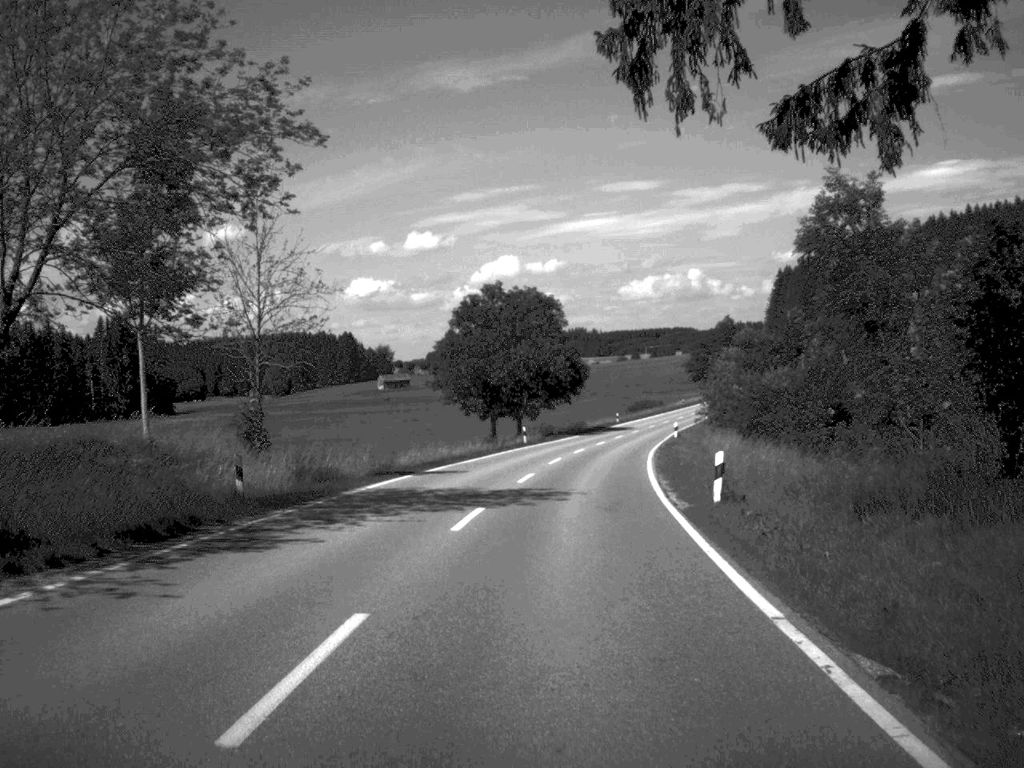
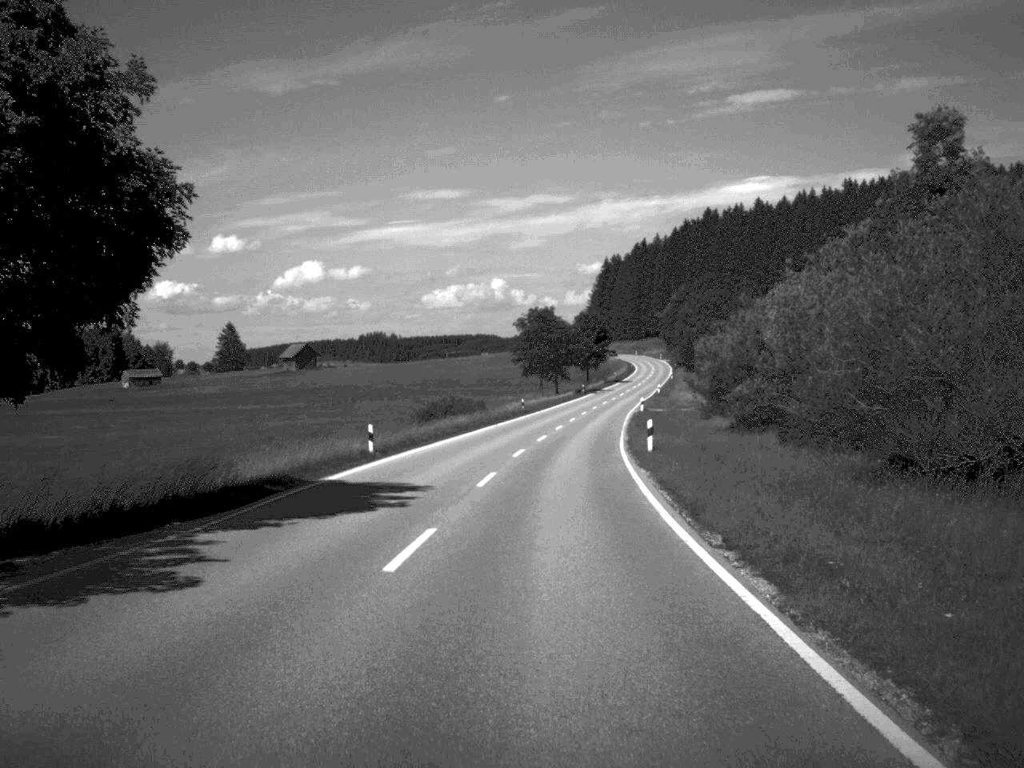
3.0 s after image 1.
(+6.3, +74.8) m; +9°
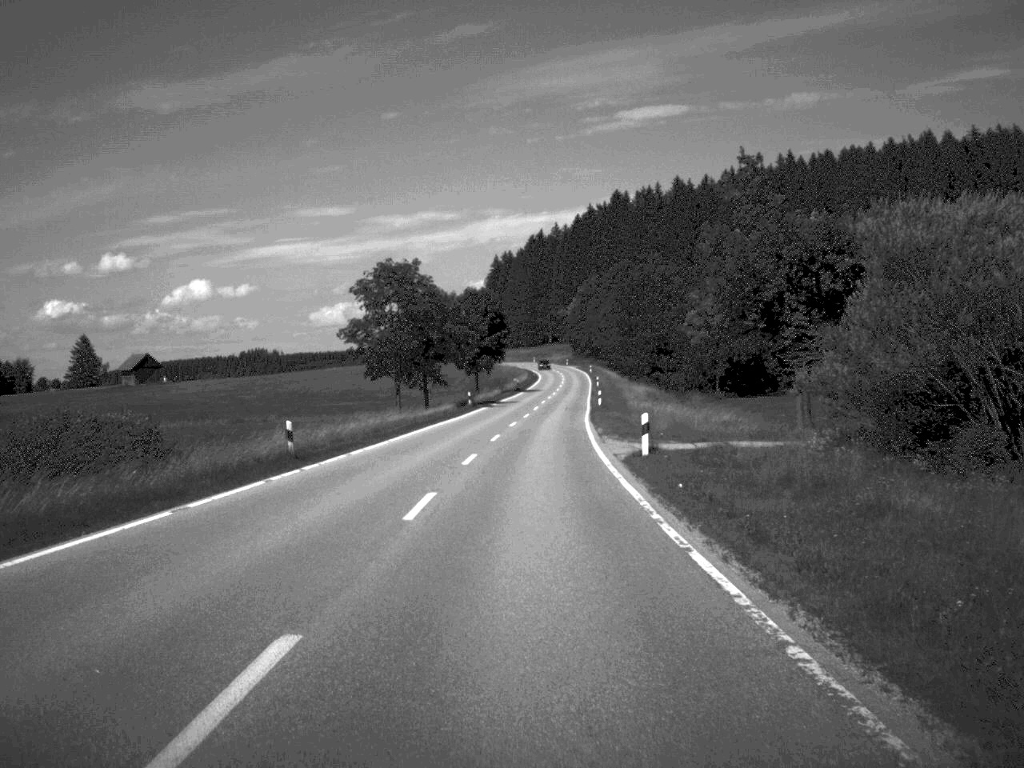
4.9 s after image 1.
(+2.4, +54.9) m; +5°
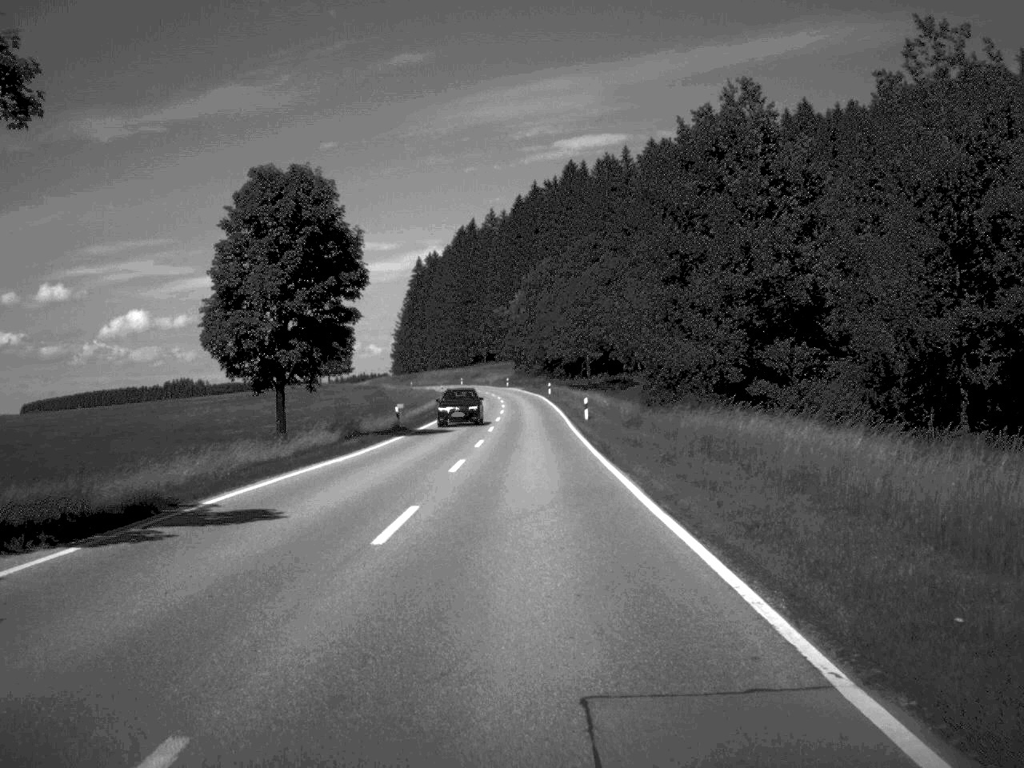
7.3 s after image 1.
(+1.8, +72.5) m; +3°
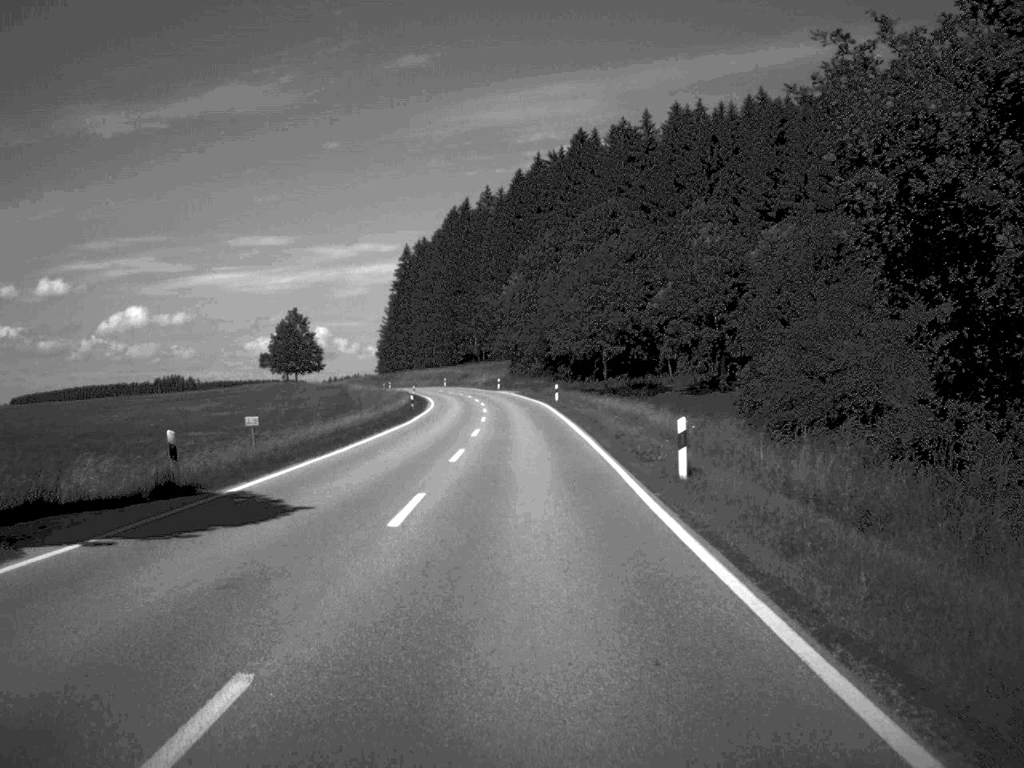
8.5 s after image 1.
(0.0, +33.5) m; 0°
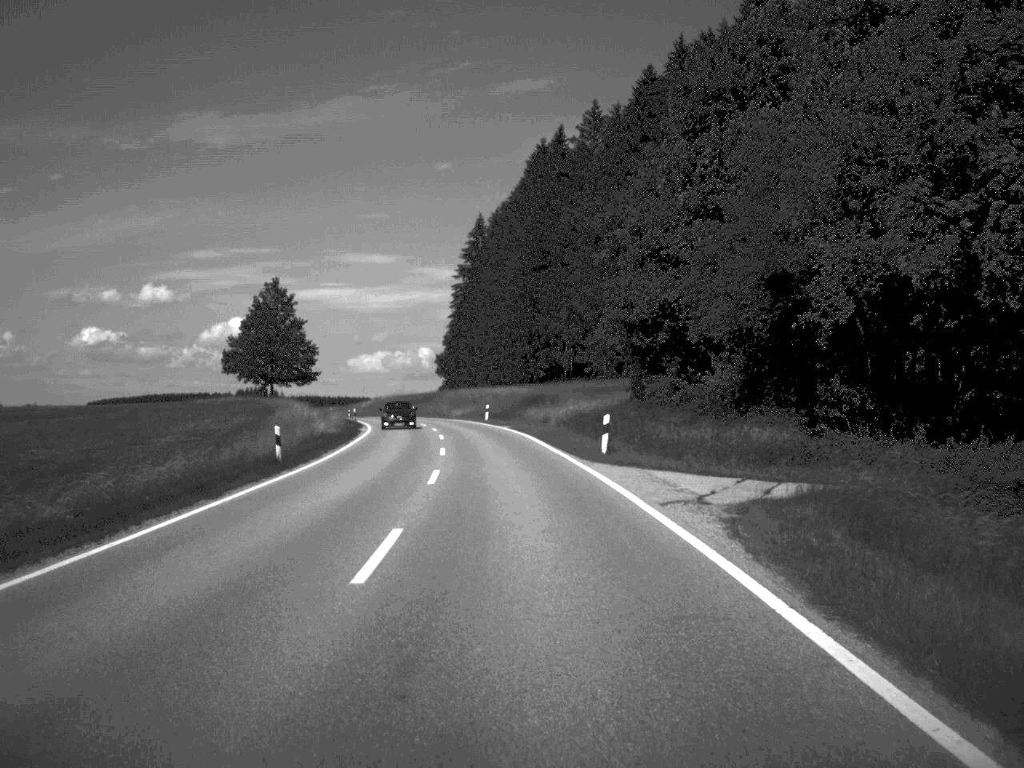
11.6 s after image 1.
(-2.1, +85.8) m; -5°
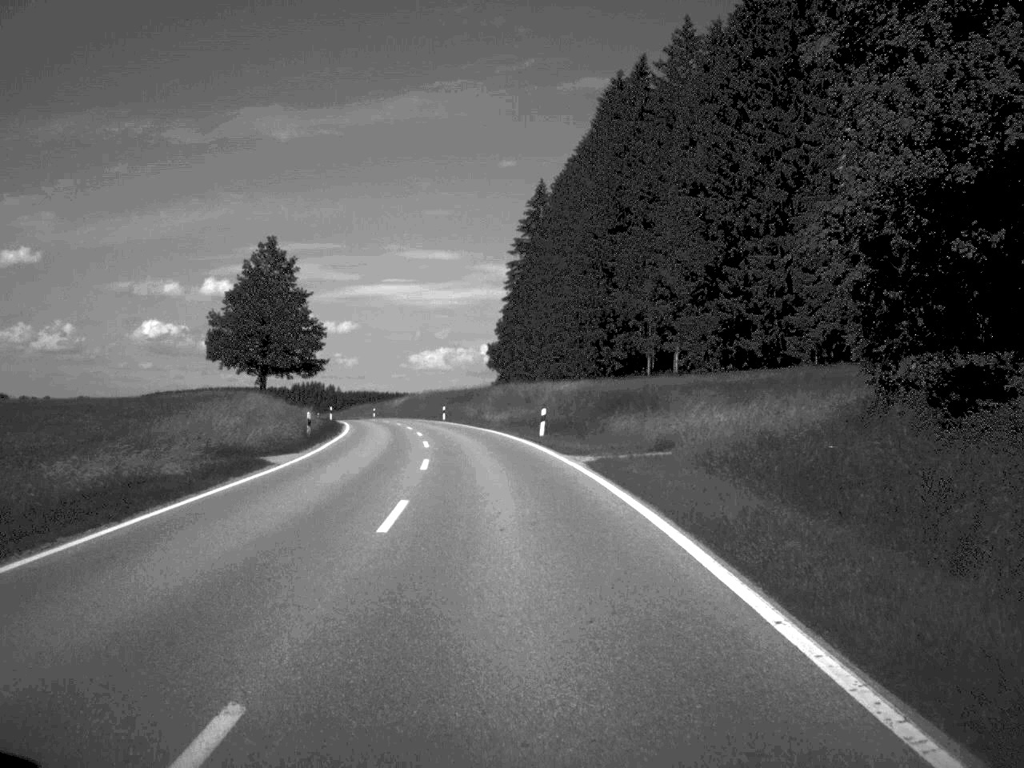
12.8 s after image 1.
(-0.8, +32.3) m; -3°
